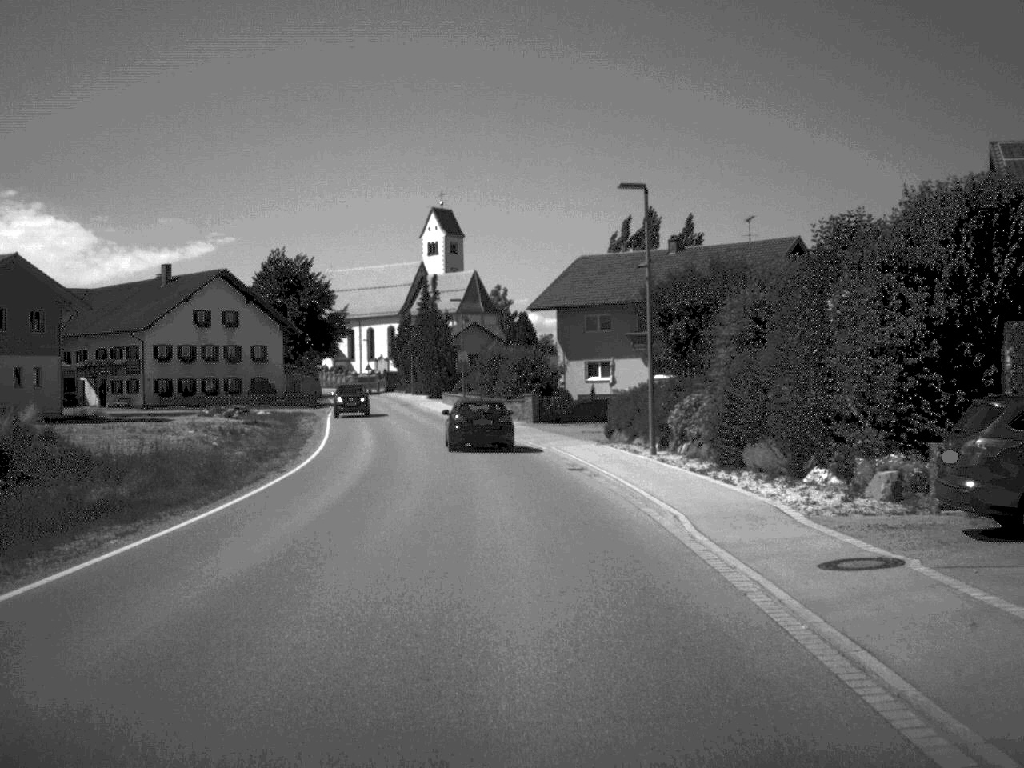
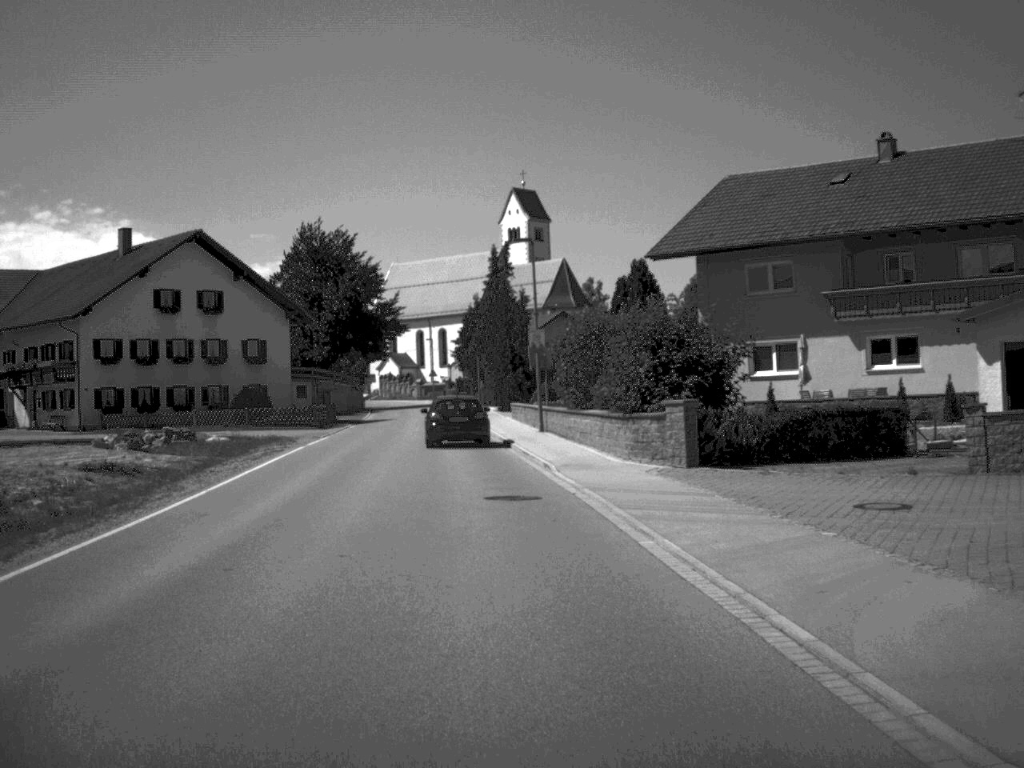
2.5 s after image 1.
(-0.9, +30.4) m; -5°
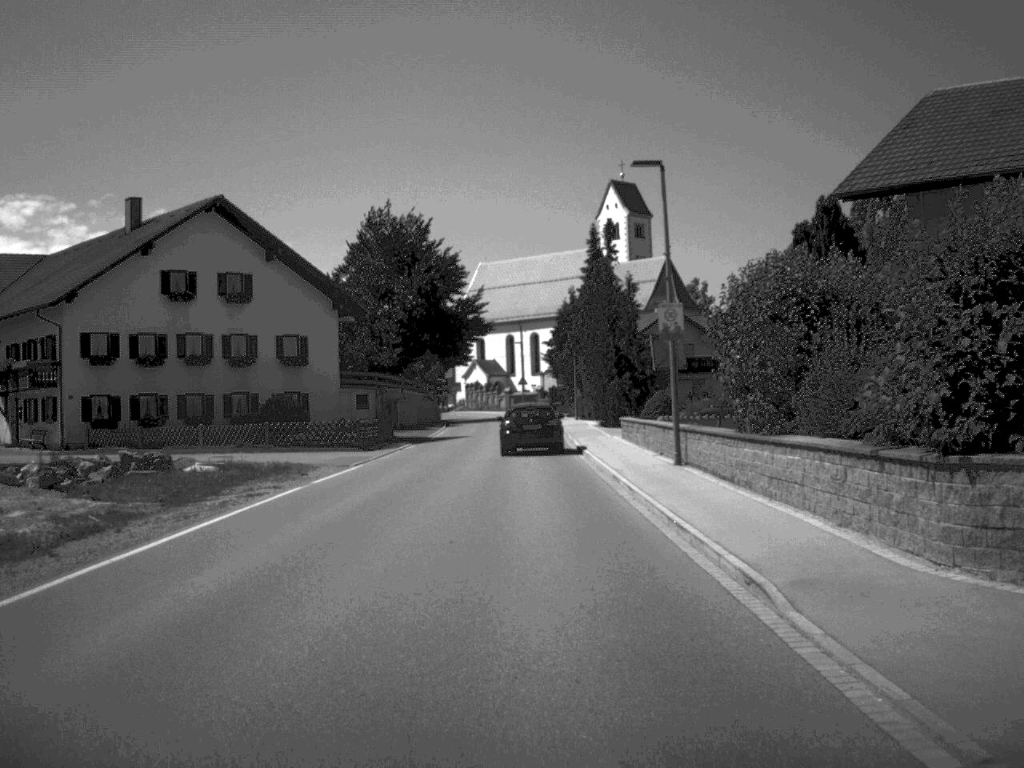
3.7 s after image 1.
(-0.6, +14.9) m; -4°
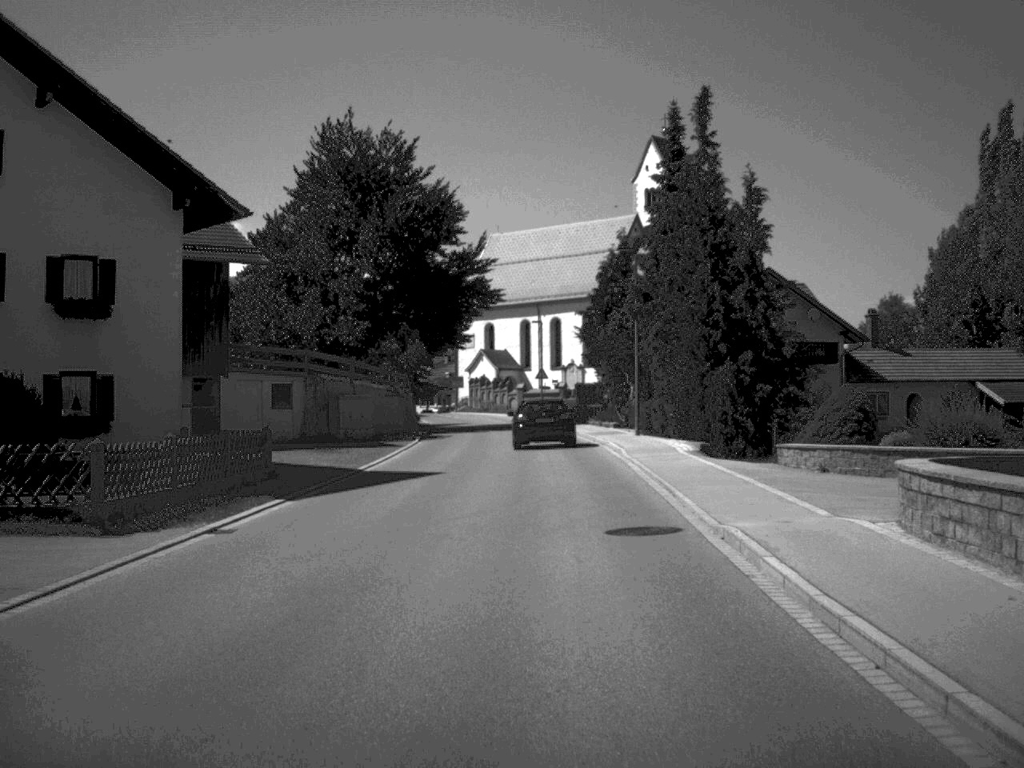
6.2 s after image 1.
(-0.3, +29.4) m; -1°
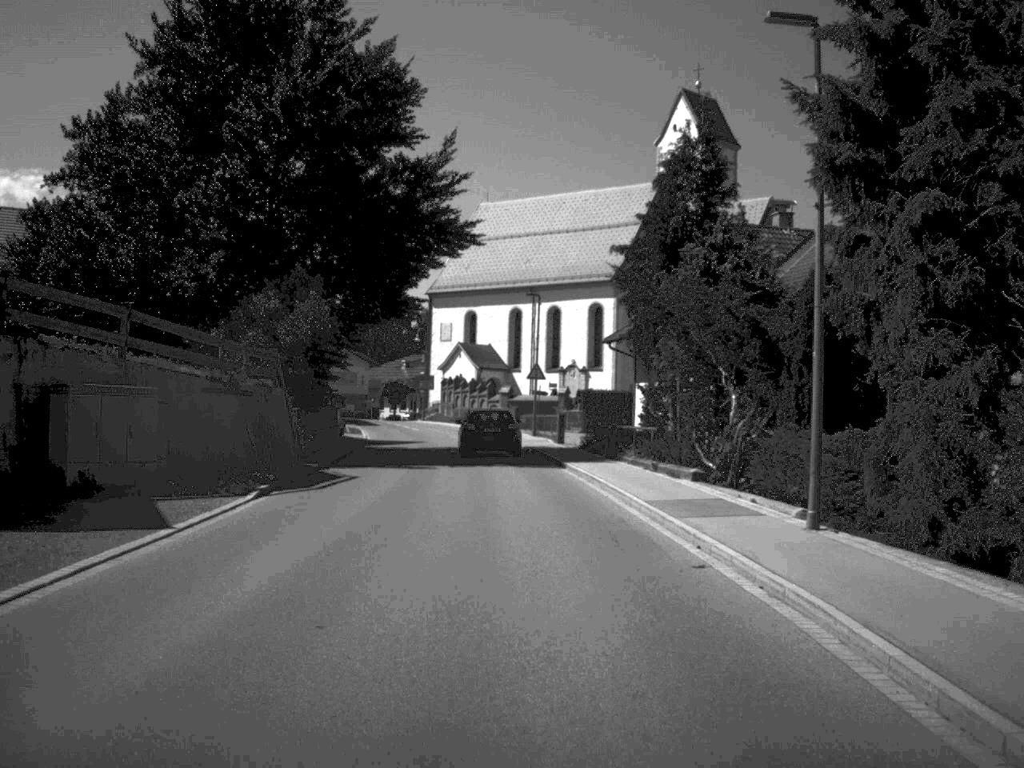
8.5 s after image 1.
(+0.2, +26.9) m; 0°
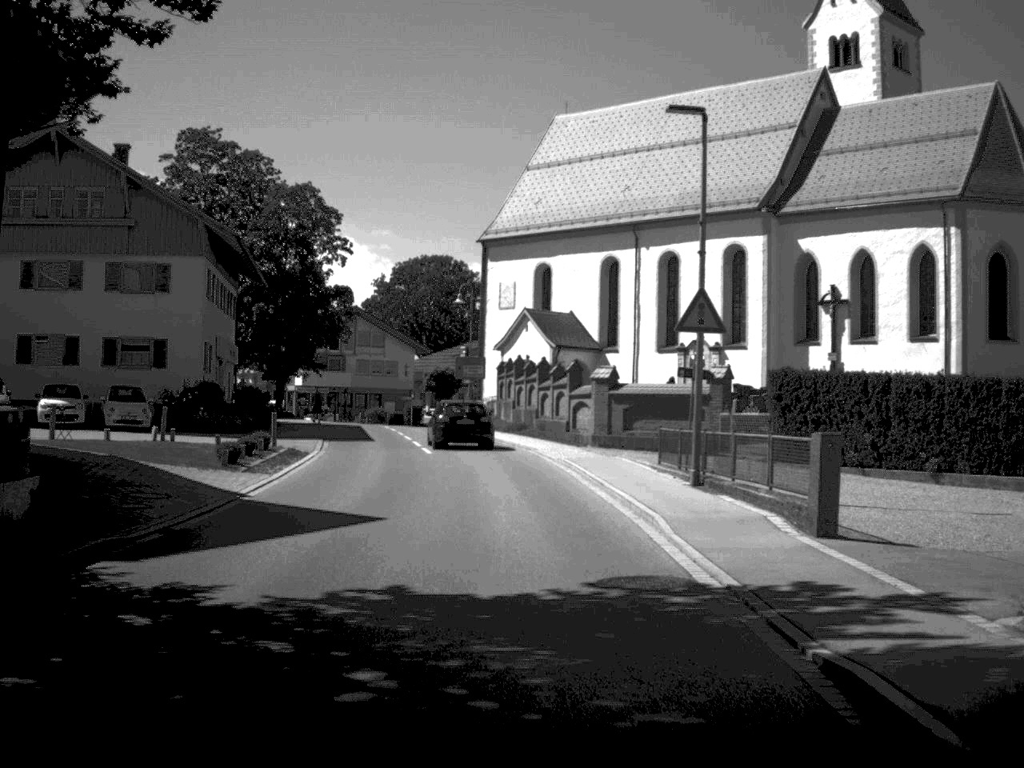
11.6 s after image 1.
(-1.0, +34.9) m; -4°
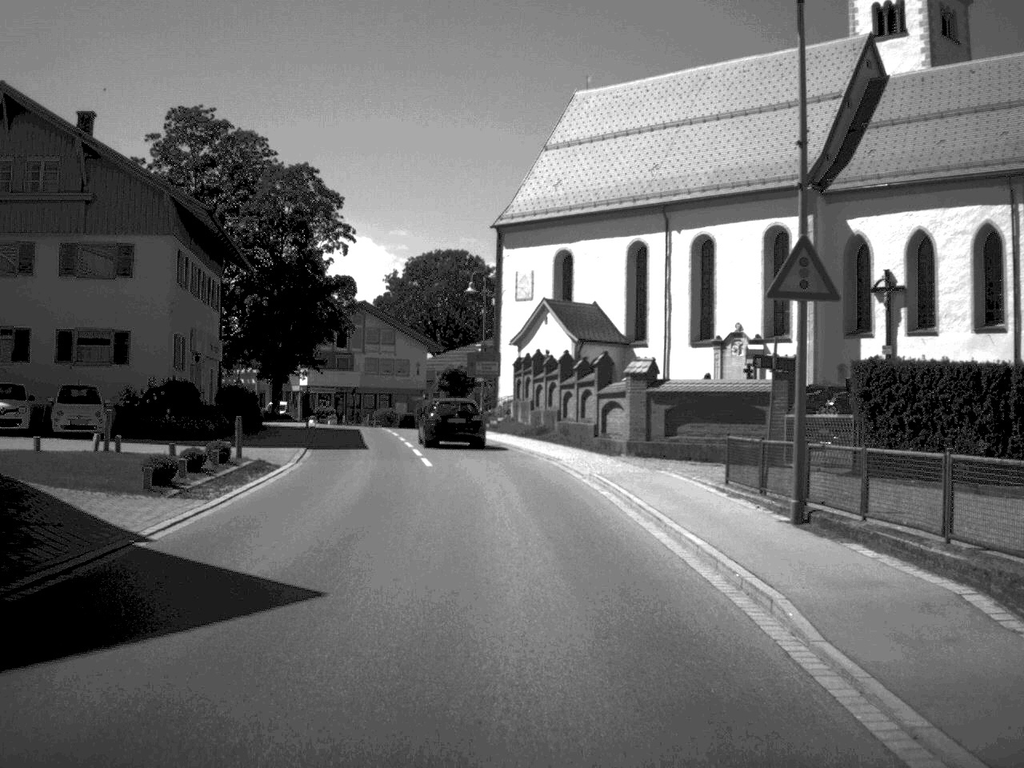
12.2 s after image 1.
(0.0, +6.5) m; -1°
